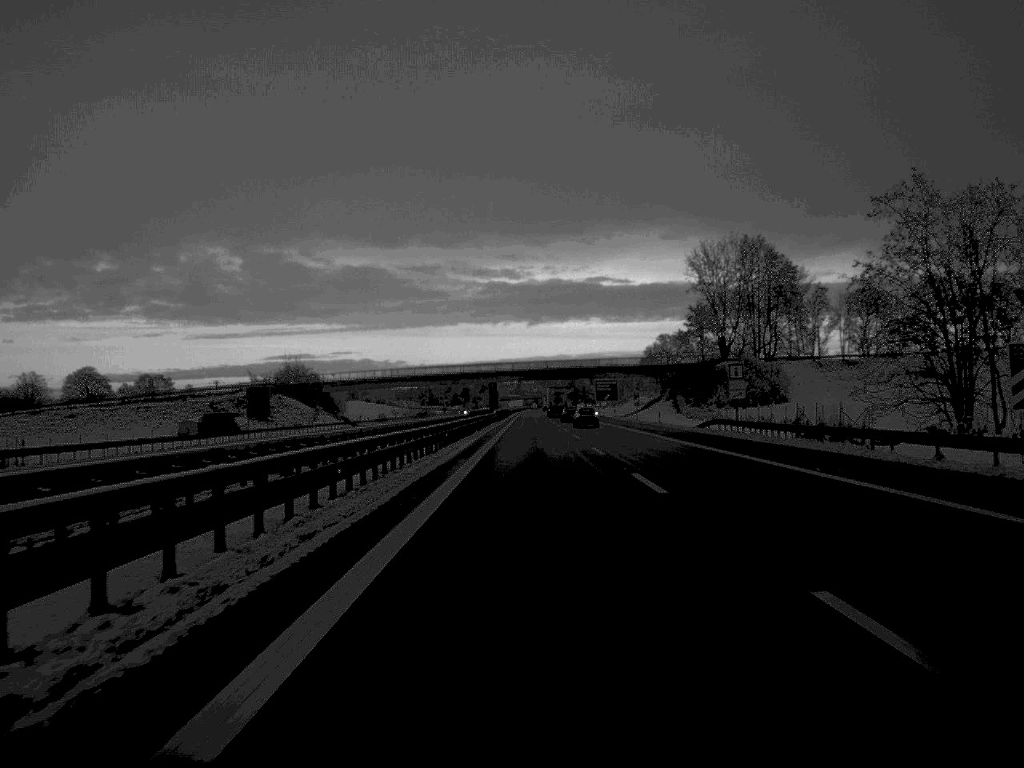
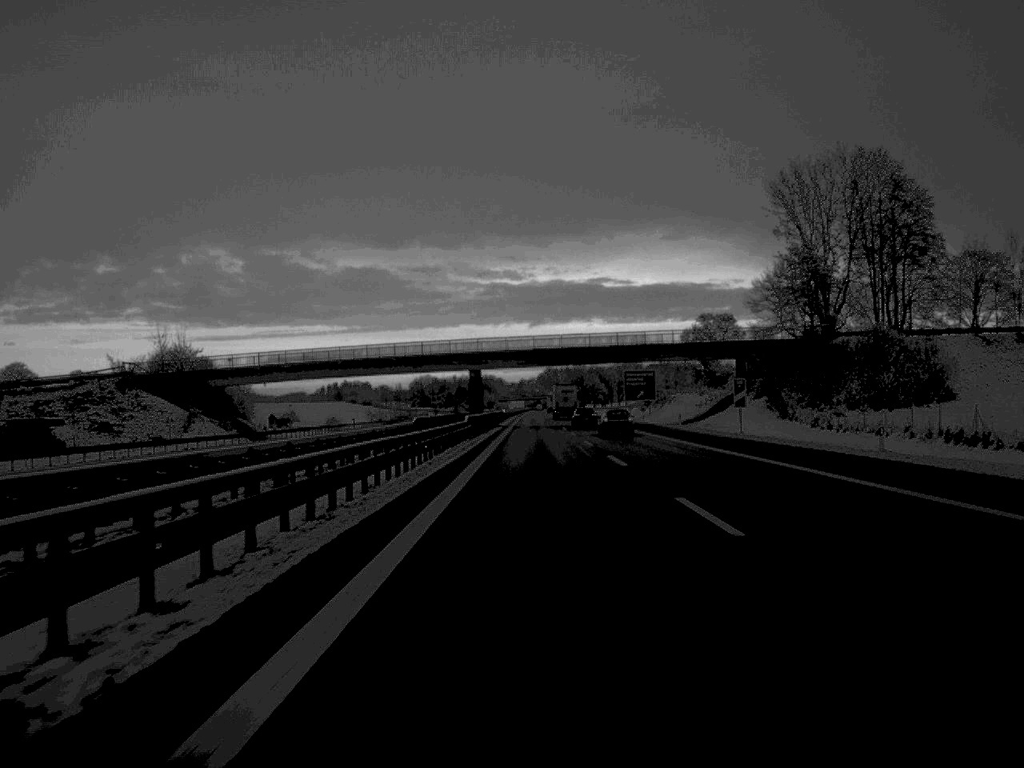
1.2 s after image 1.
(0.0, +61.0) m; 0°
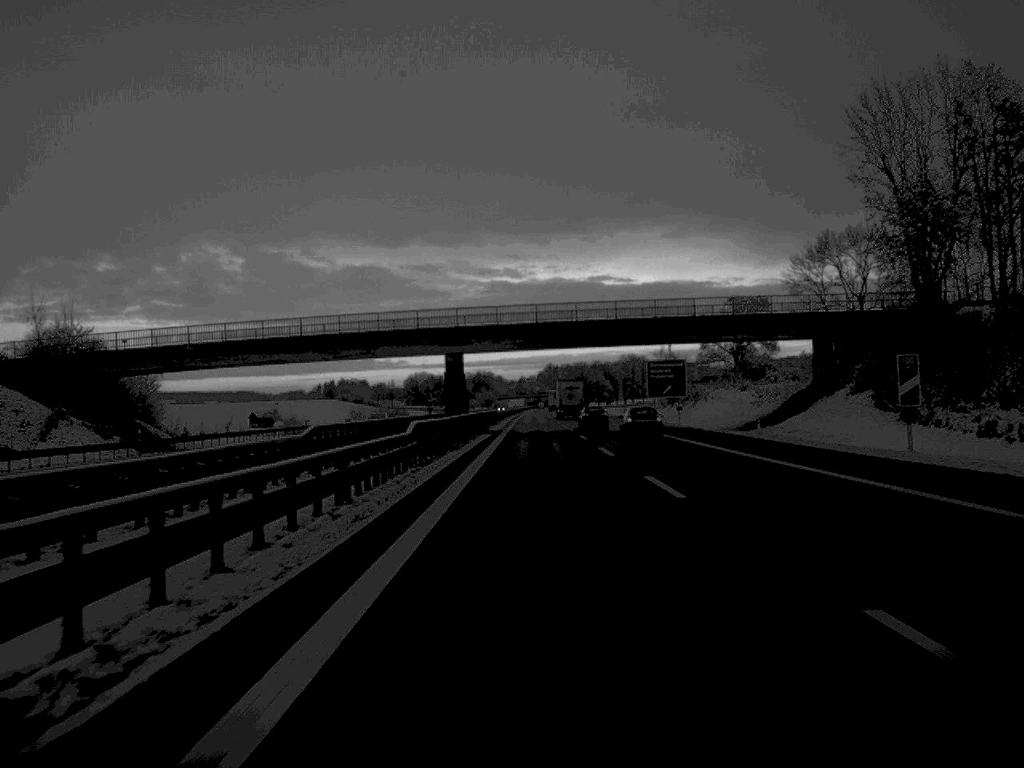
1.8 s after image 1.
(0.0, +29.8) m; 0°
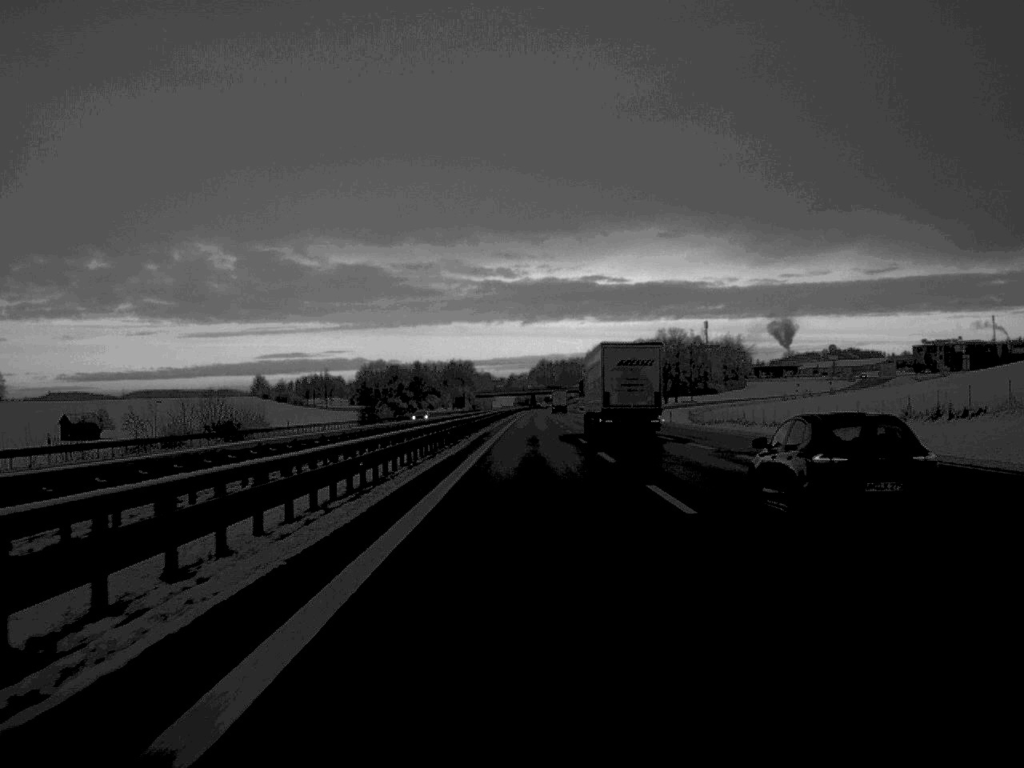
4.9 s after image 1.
(+0.7, +157.3) m; 0°
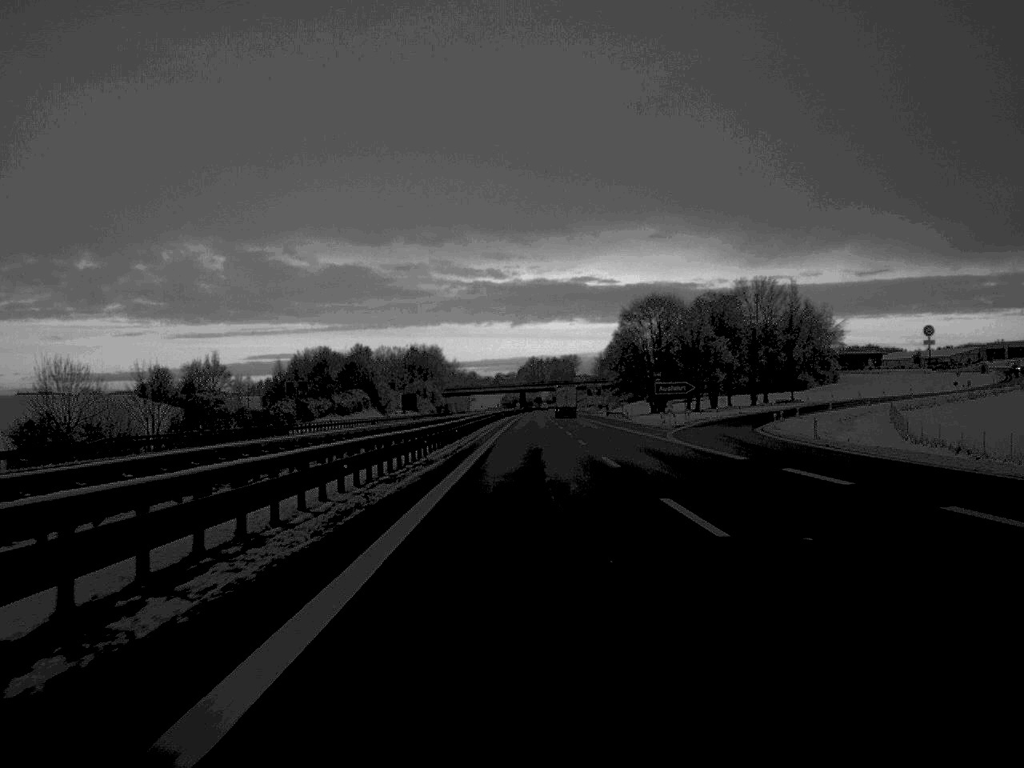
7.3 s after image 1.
(+0.4, +126.0) m; +1°
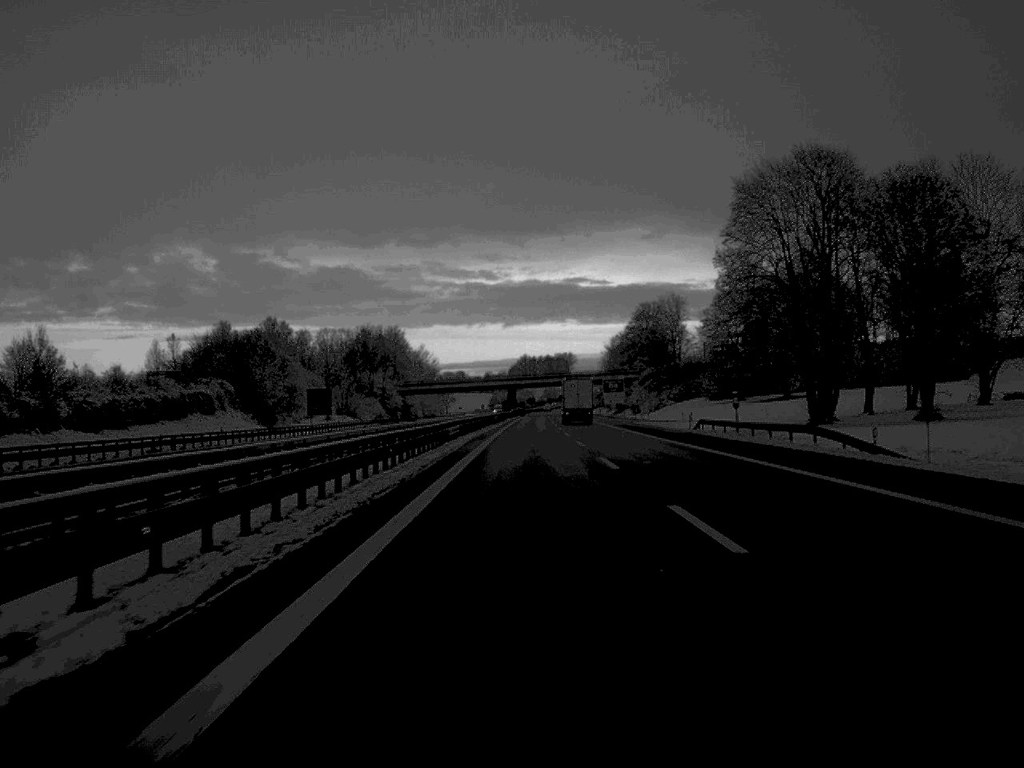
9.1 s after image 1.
(+0.2, +90.8) m; 0°
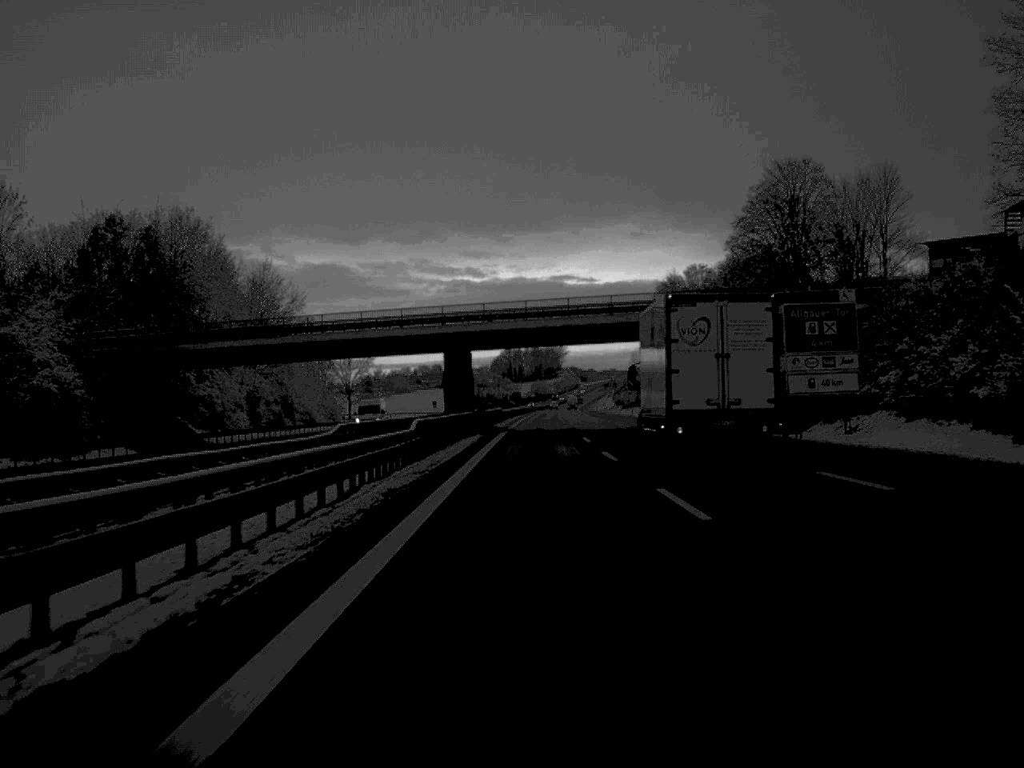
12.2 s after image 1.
(+0.5, +156.8) m; +1°
